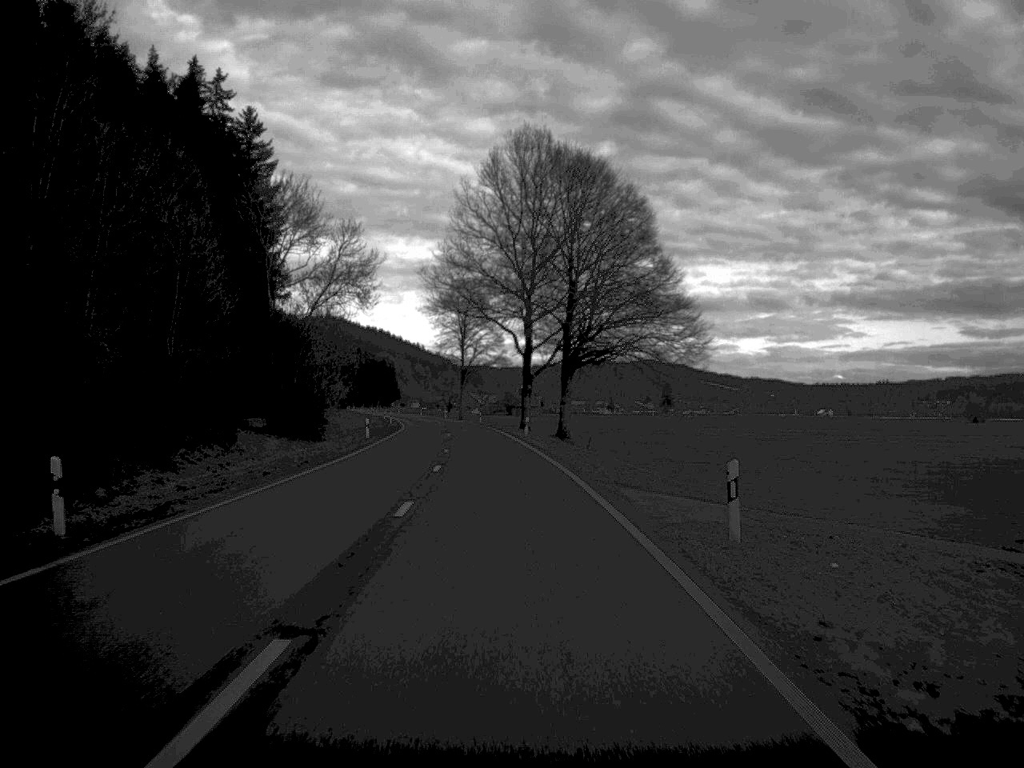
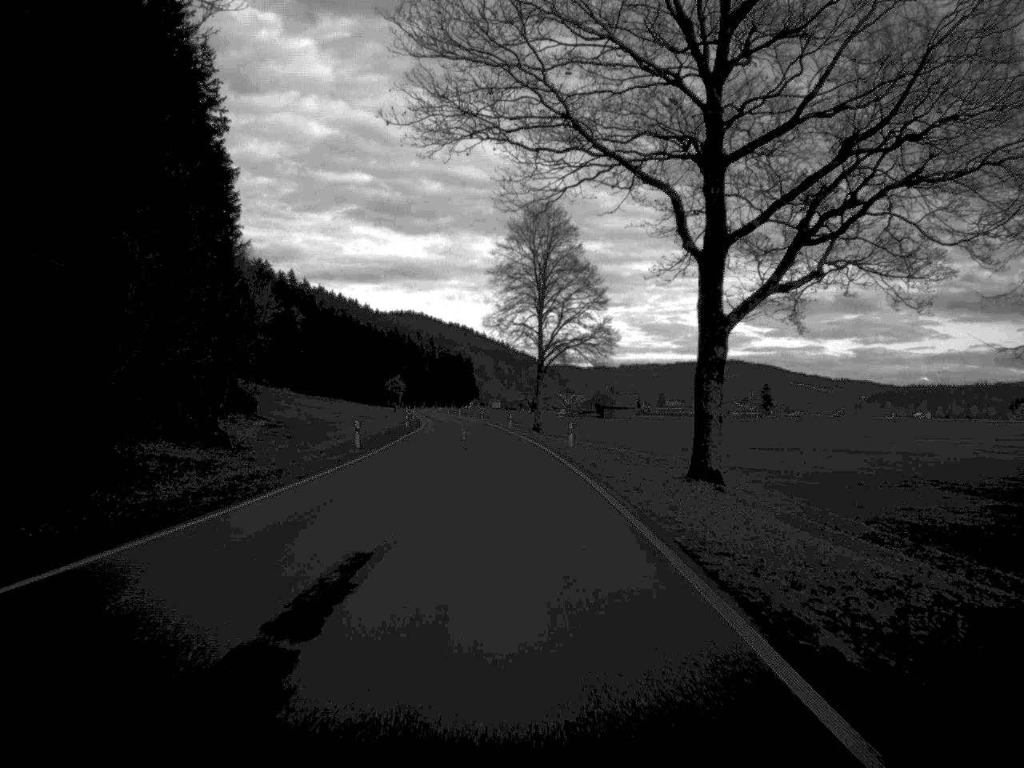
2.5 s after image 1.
(-2.5, +66.3) m; -4°
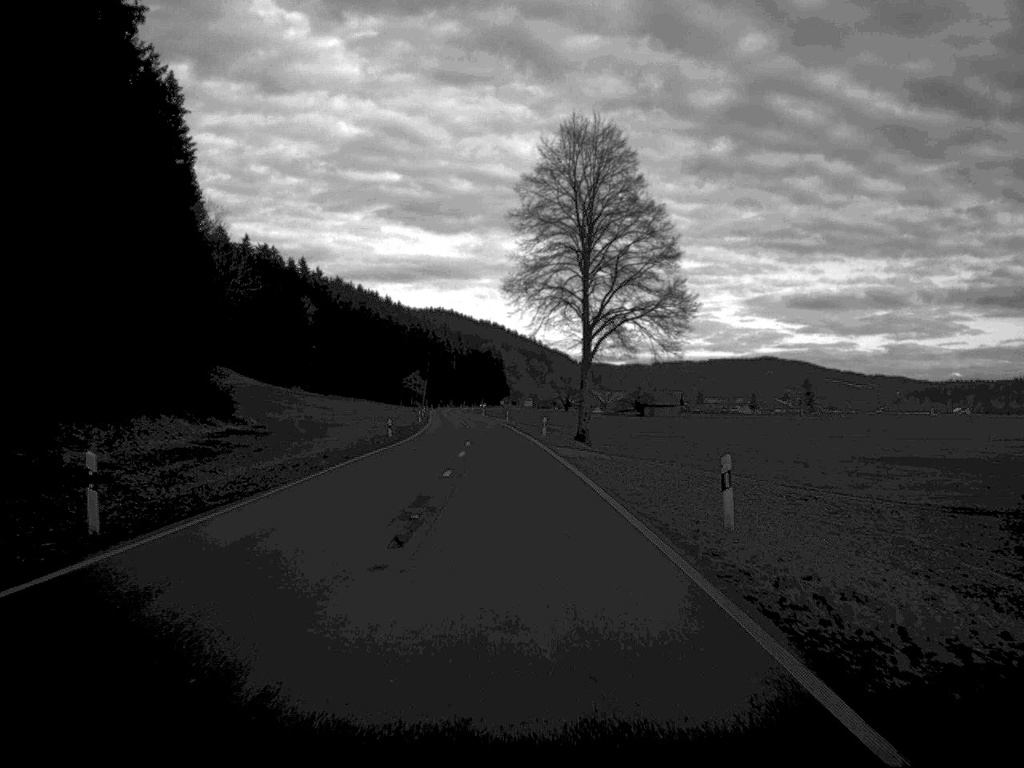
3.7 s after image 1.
(-0.4, +32.0) m; -2°
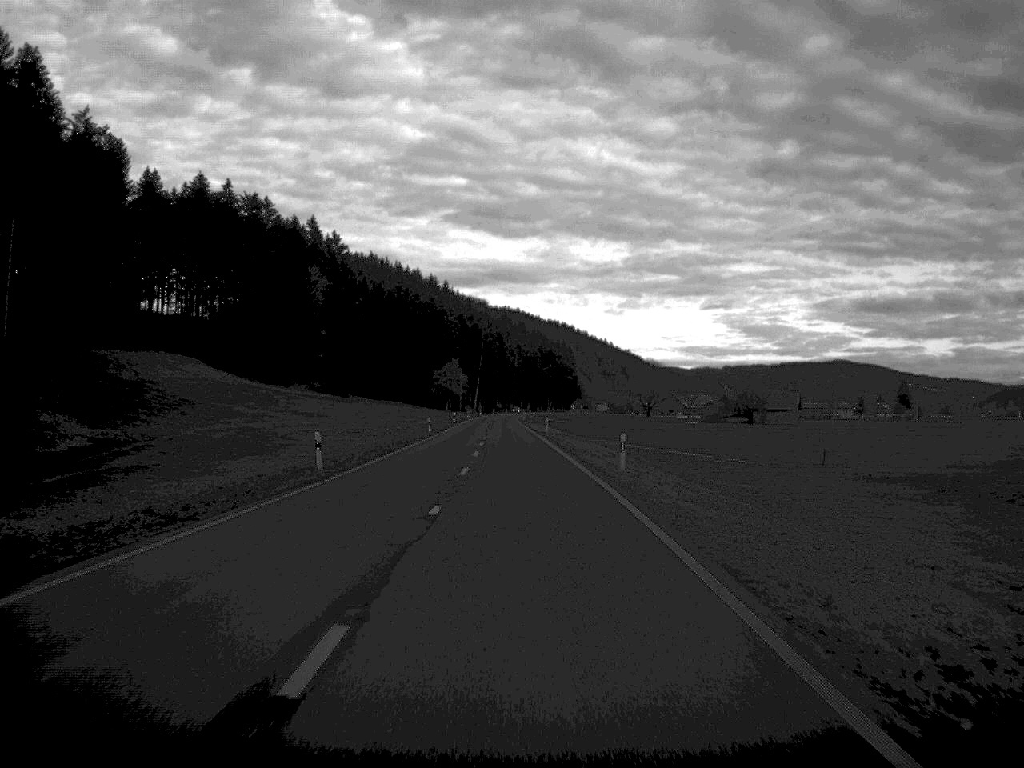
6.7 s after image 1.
(-2.4, +82.0) m; -3°
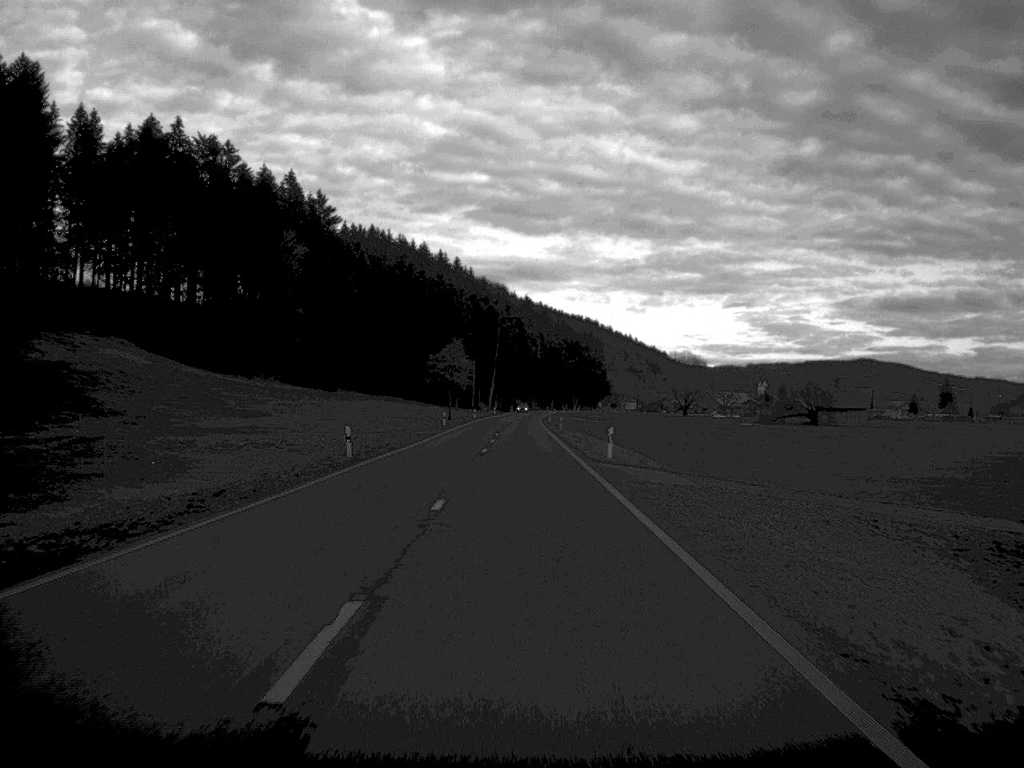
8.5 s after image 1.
(-0.5, +47.6) m; -1°
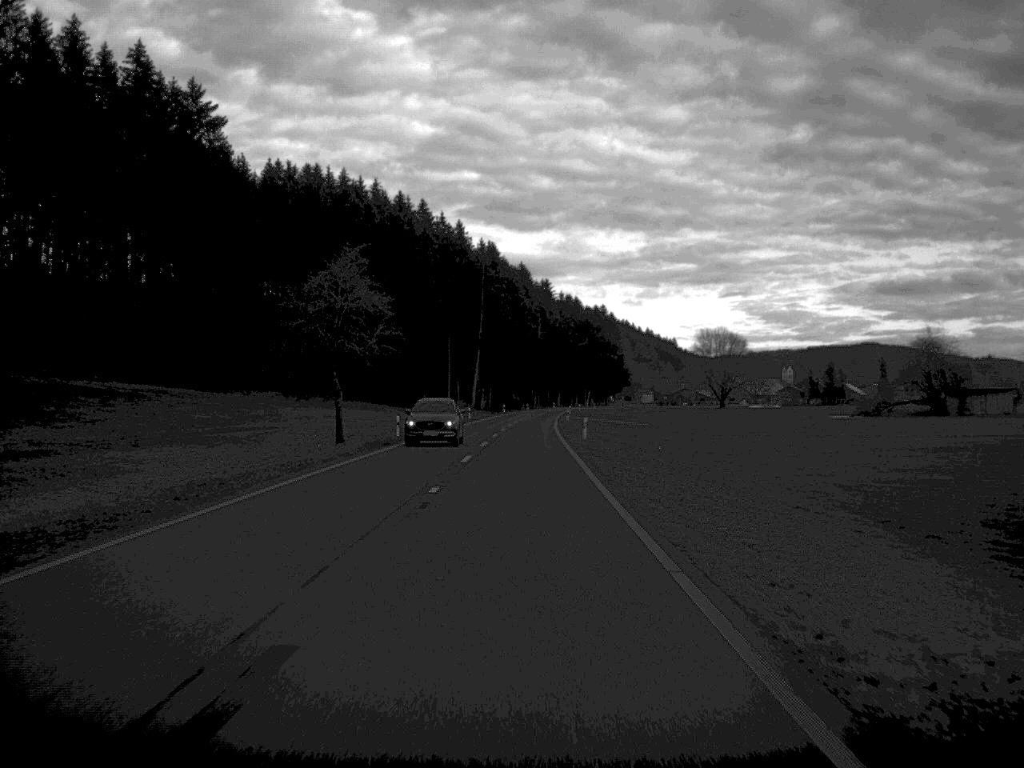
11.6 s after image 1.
(0.0, +82.6) m; 0°
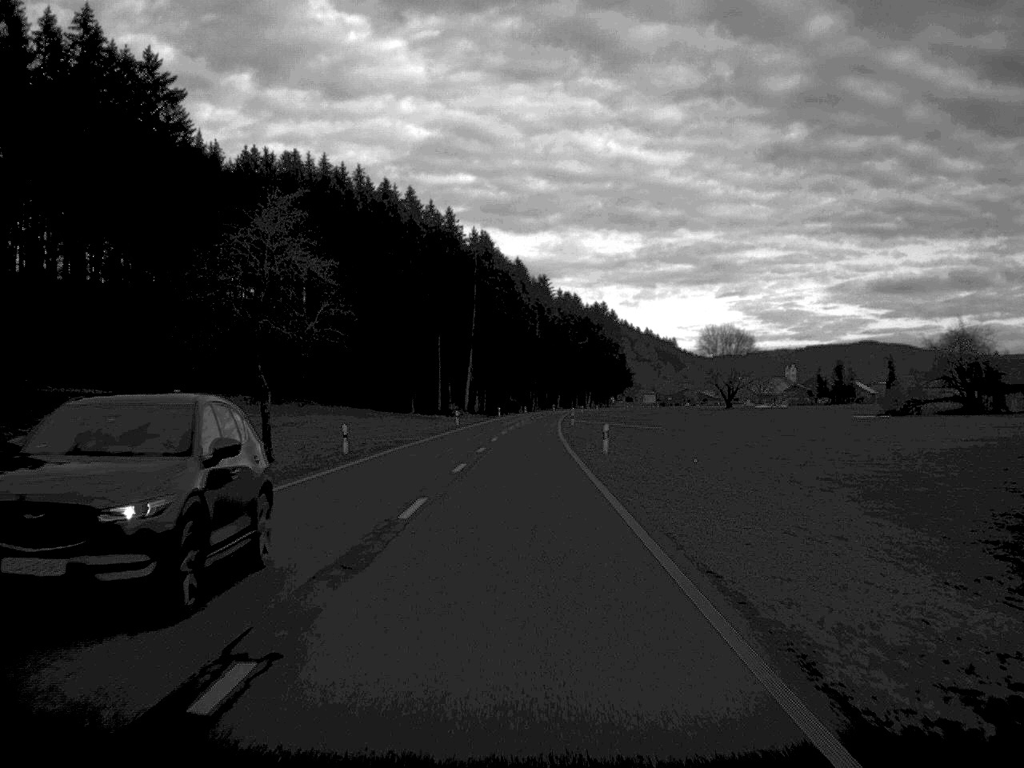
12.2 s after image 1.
(0.0, +15.6) m; 0°
